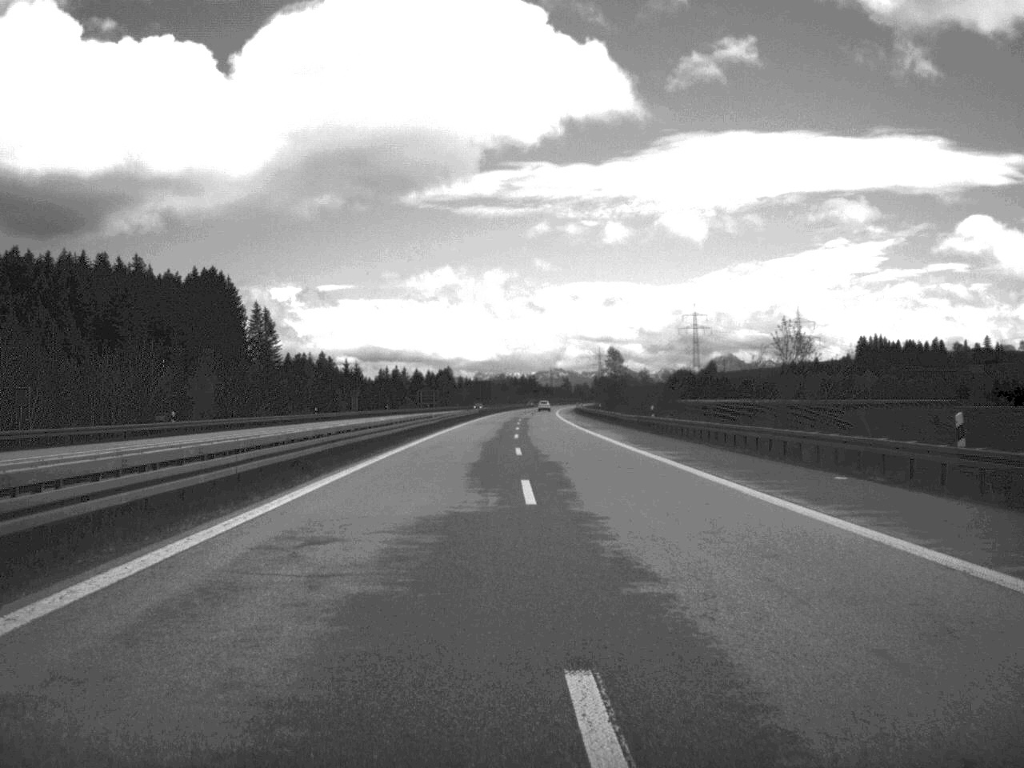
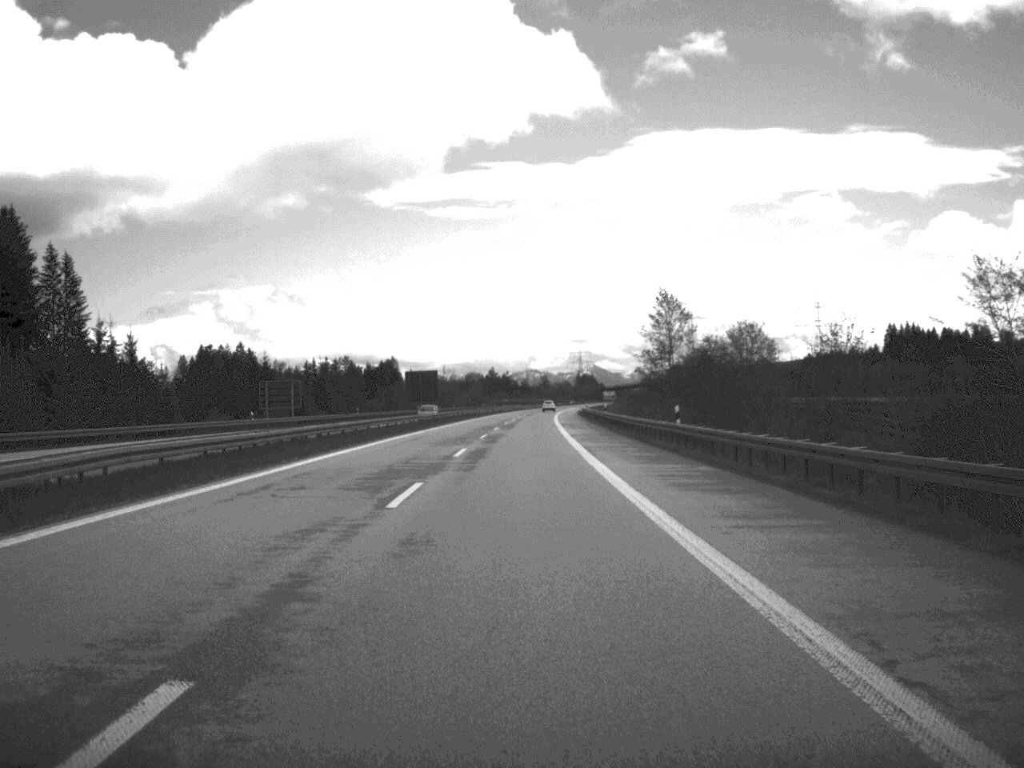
(+1.2, +124.7) m; +1°
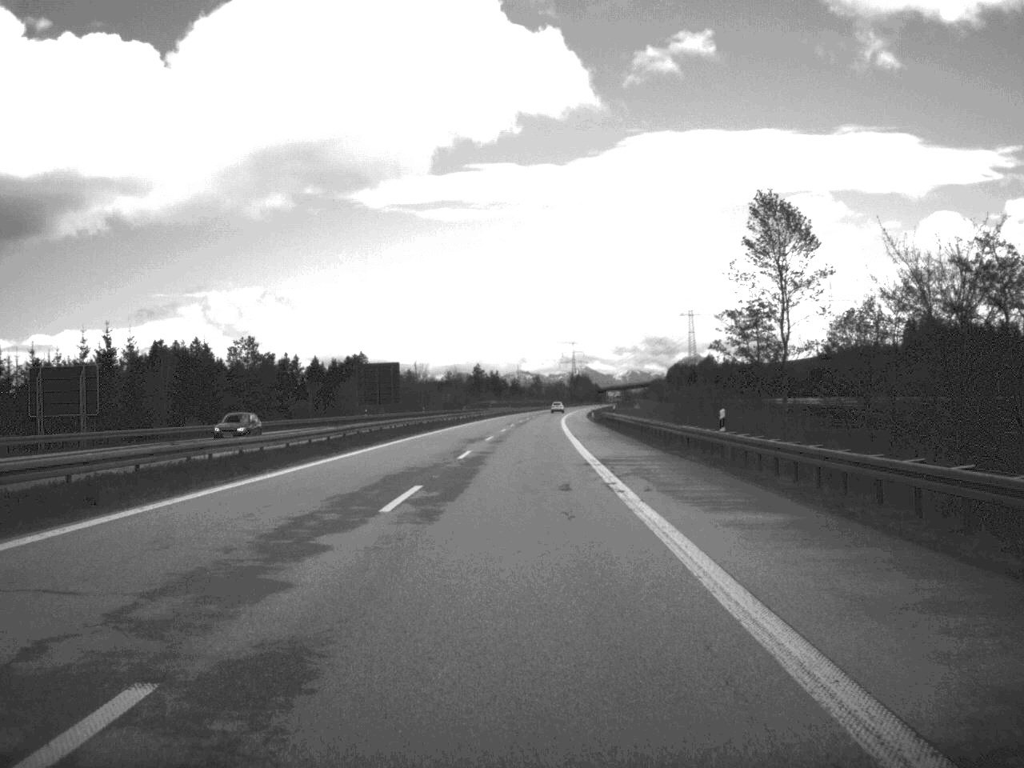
(+0.1, +53.4) m; 0°
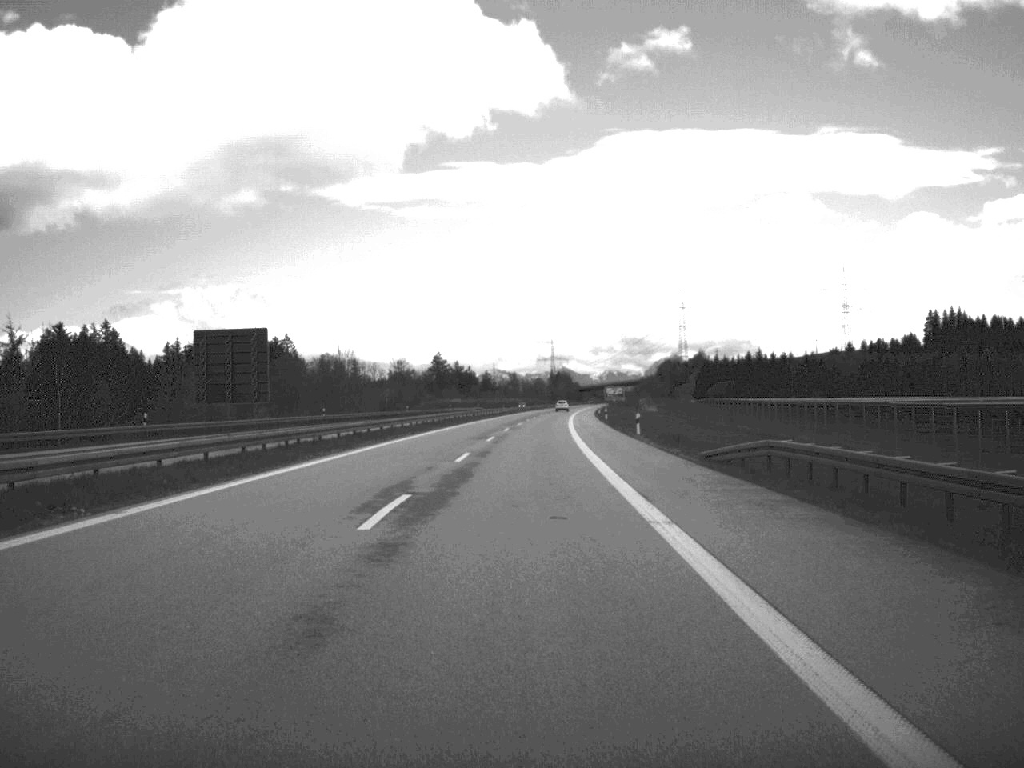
(+0.6, +74.0) m; +1°
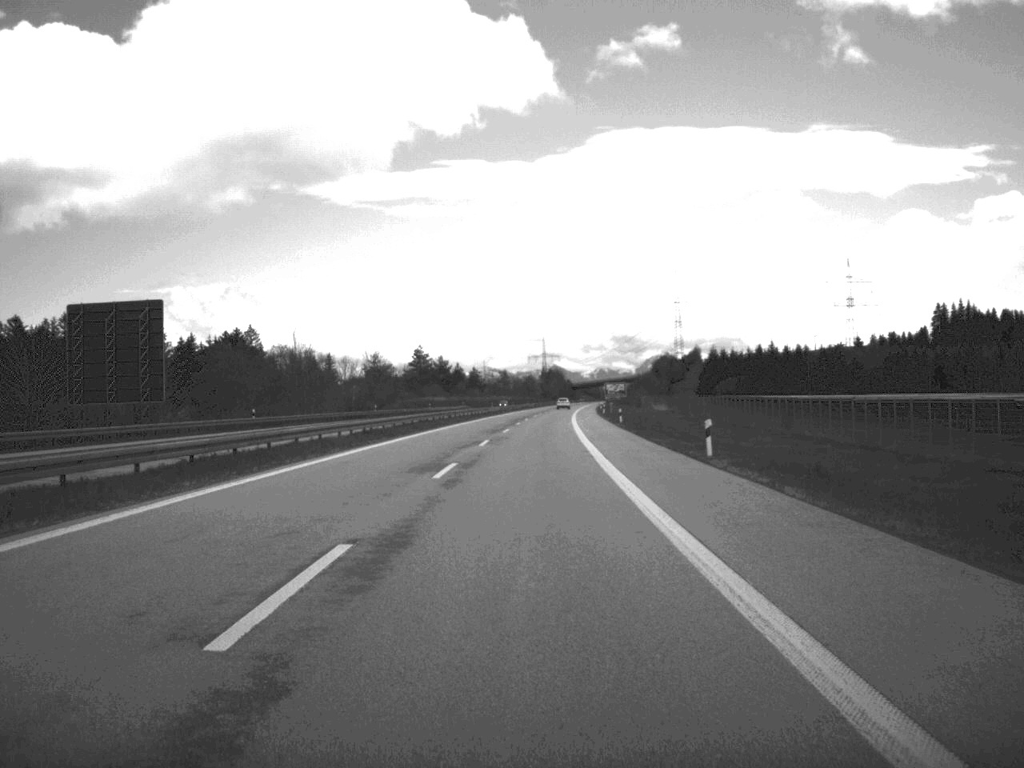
(+0.1, +25.4) m; 0°
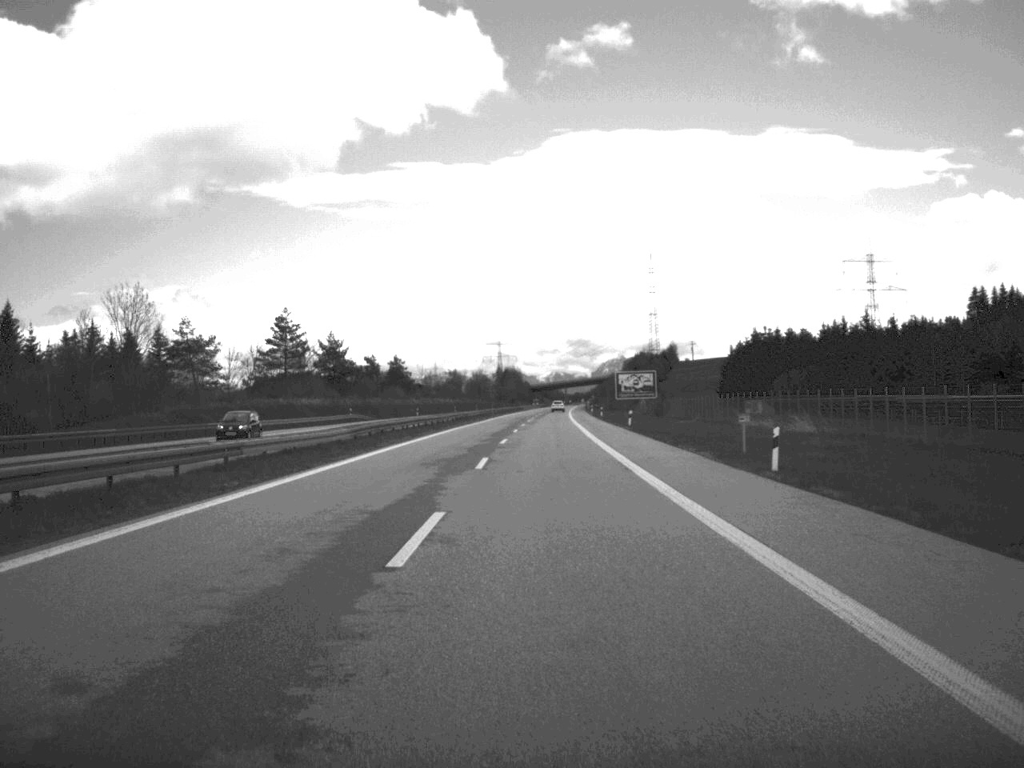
(+1.4, +102.4) m; +2°
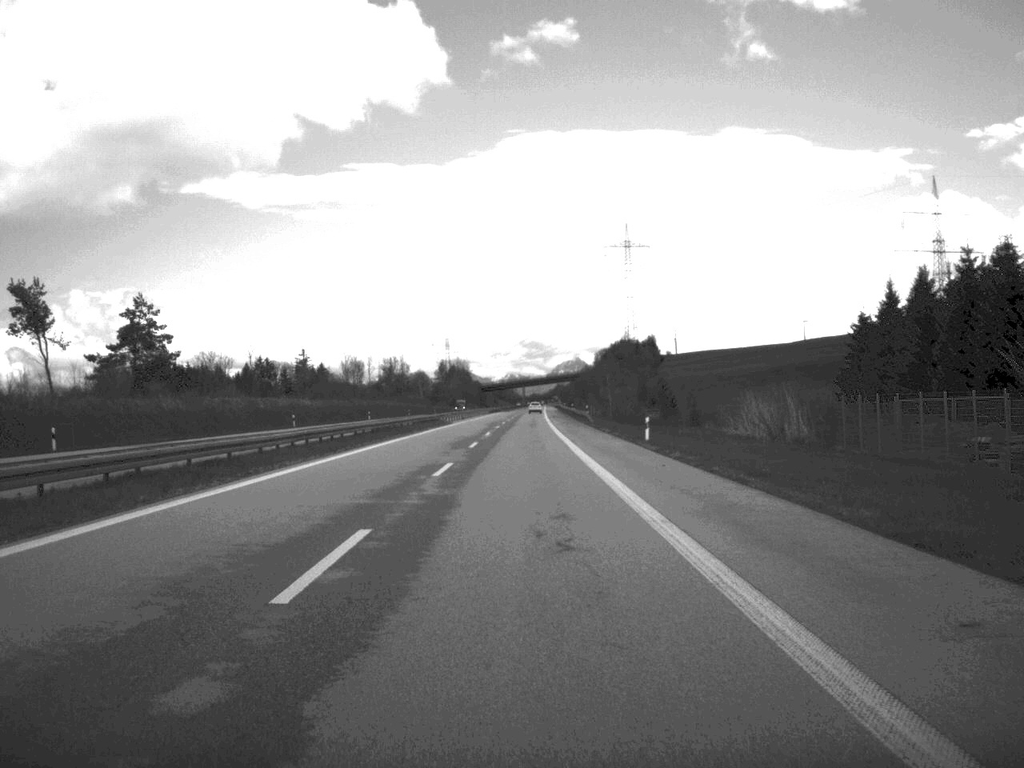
(+2.5, +125.9) m; +2°
